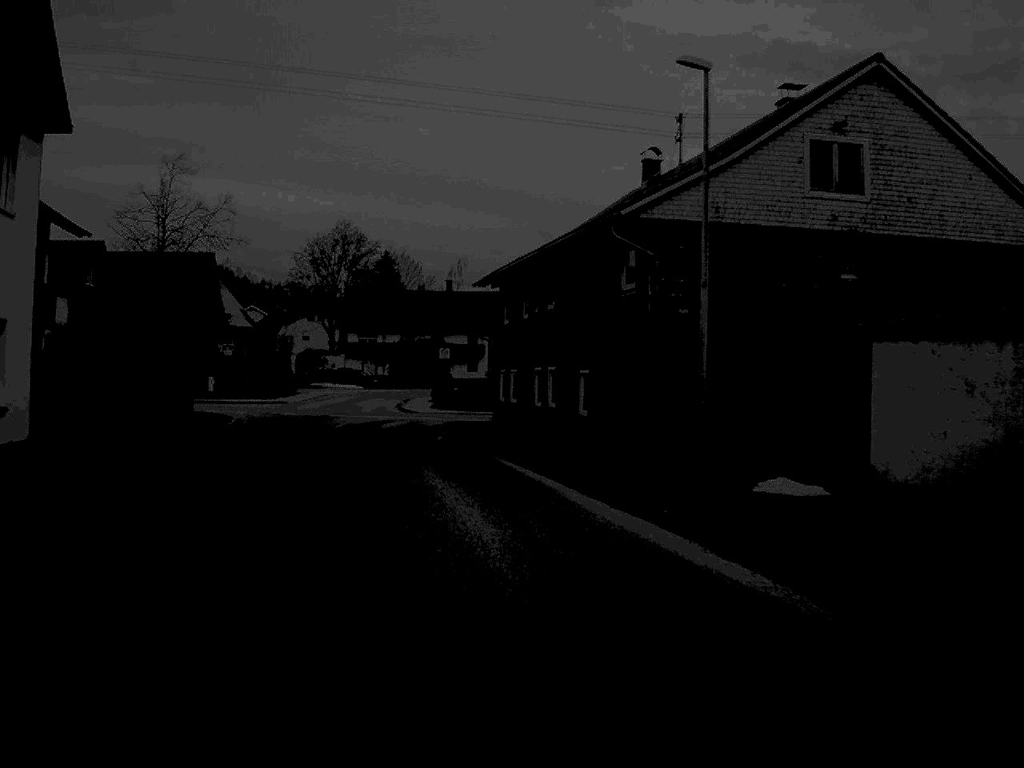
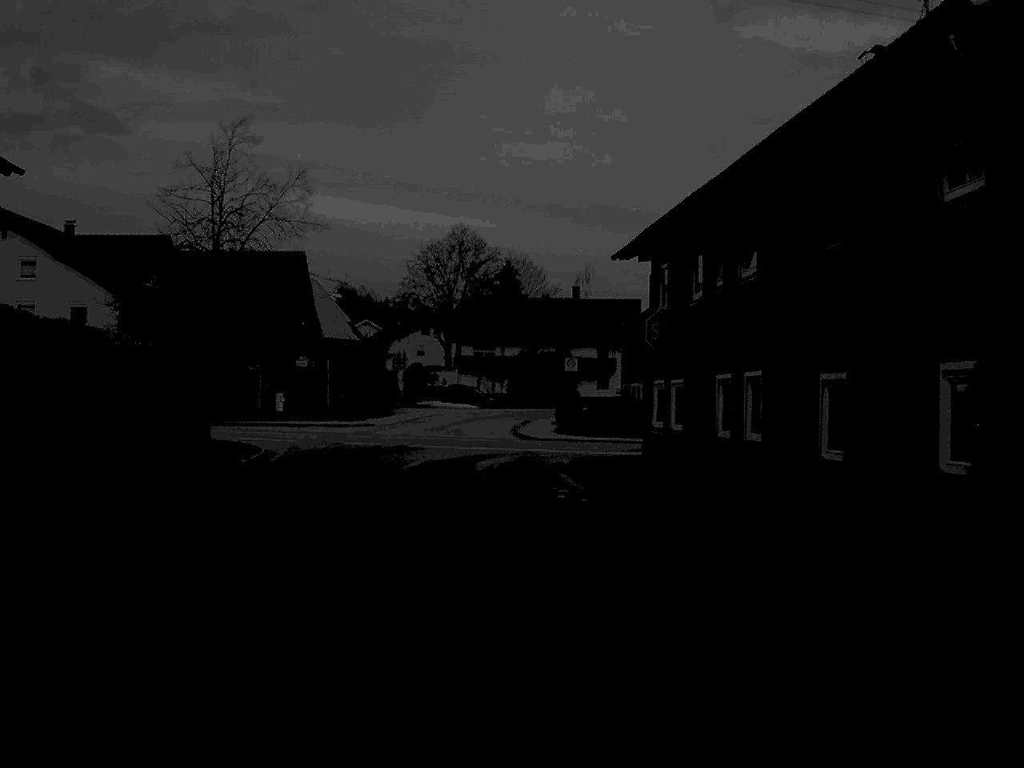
(-0.7, +13.5) m; -6°
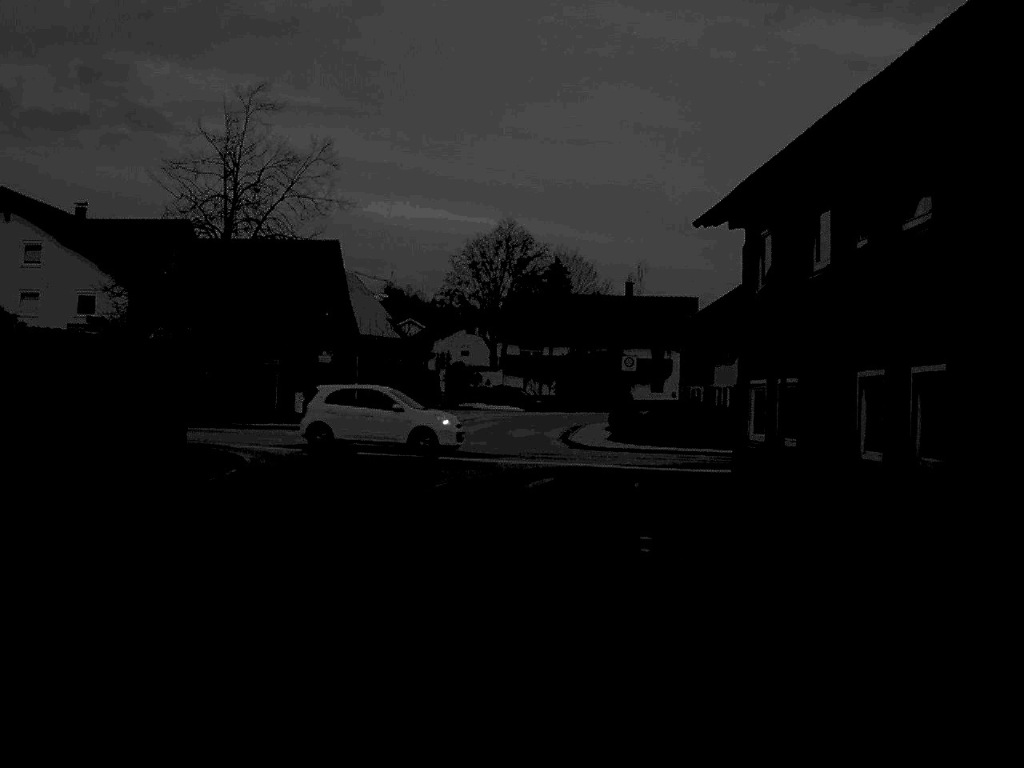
(-0.1, +6.4) m; -2°
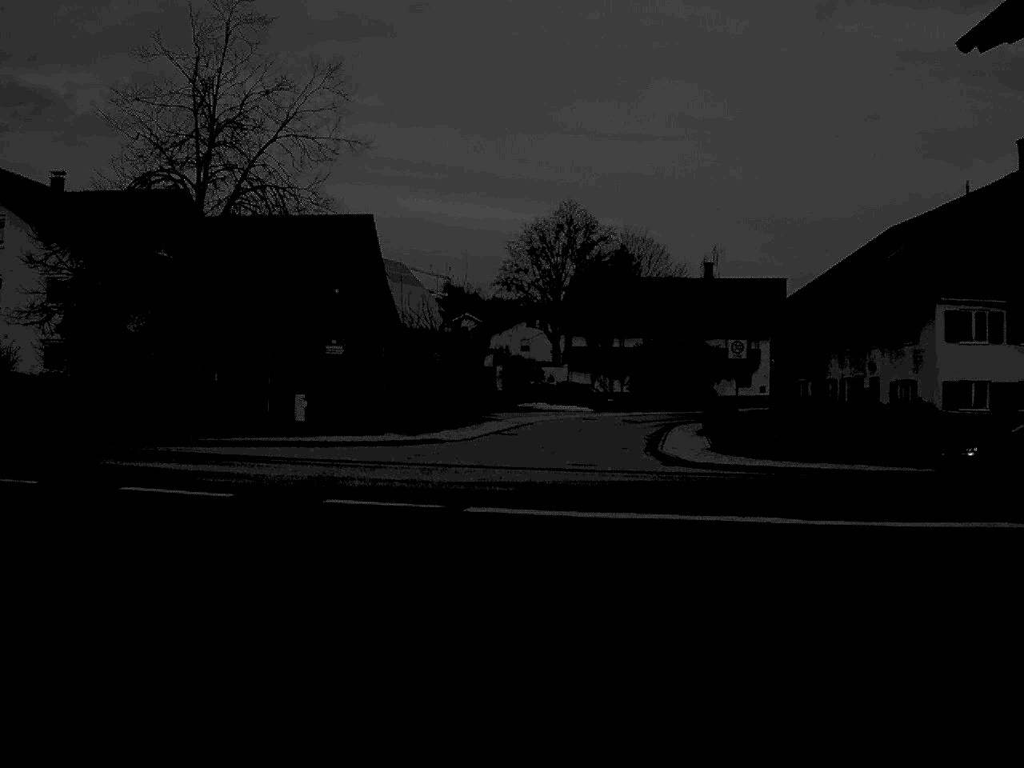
(-0.3, +12.2) m; -3°
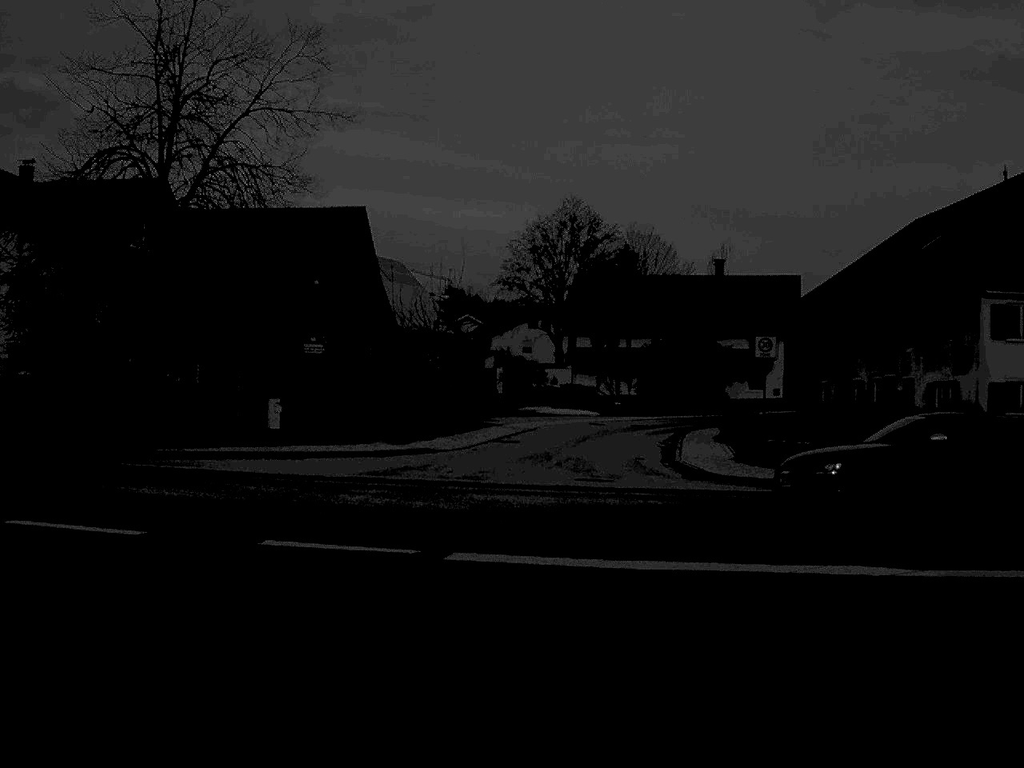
(0.0, +4.1) m; 0°
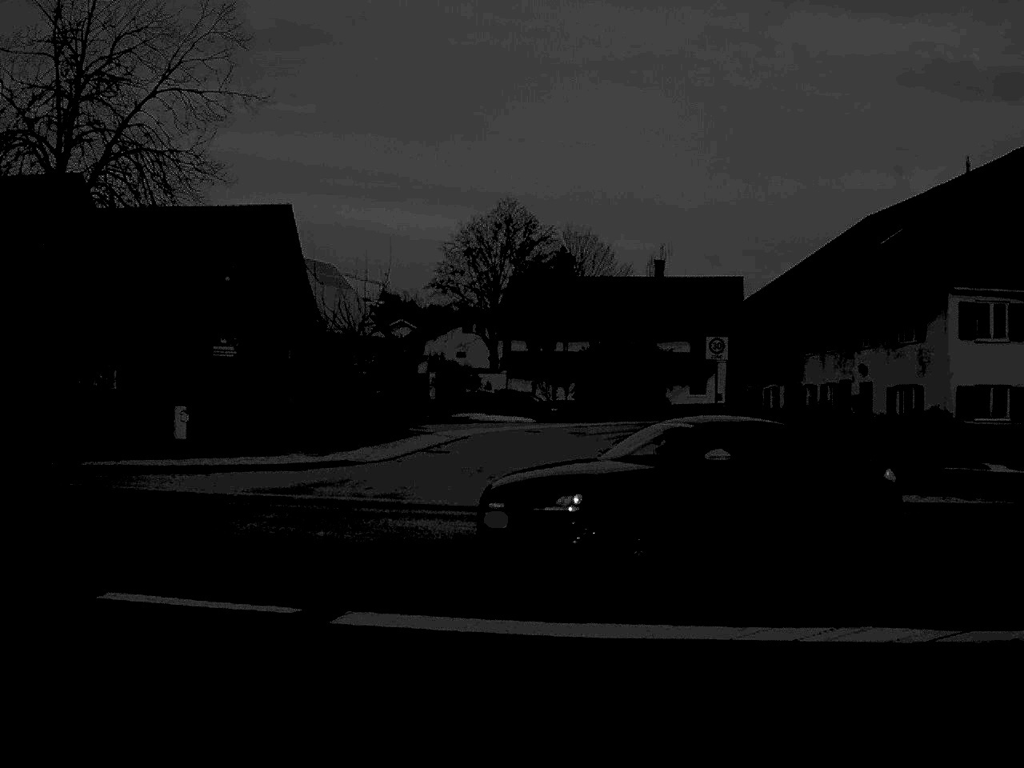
(+0.1, +2.9) m; +3°
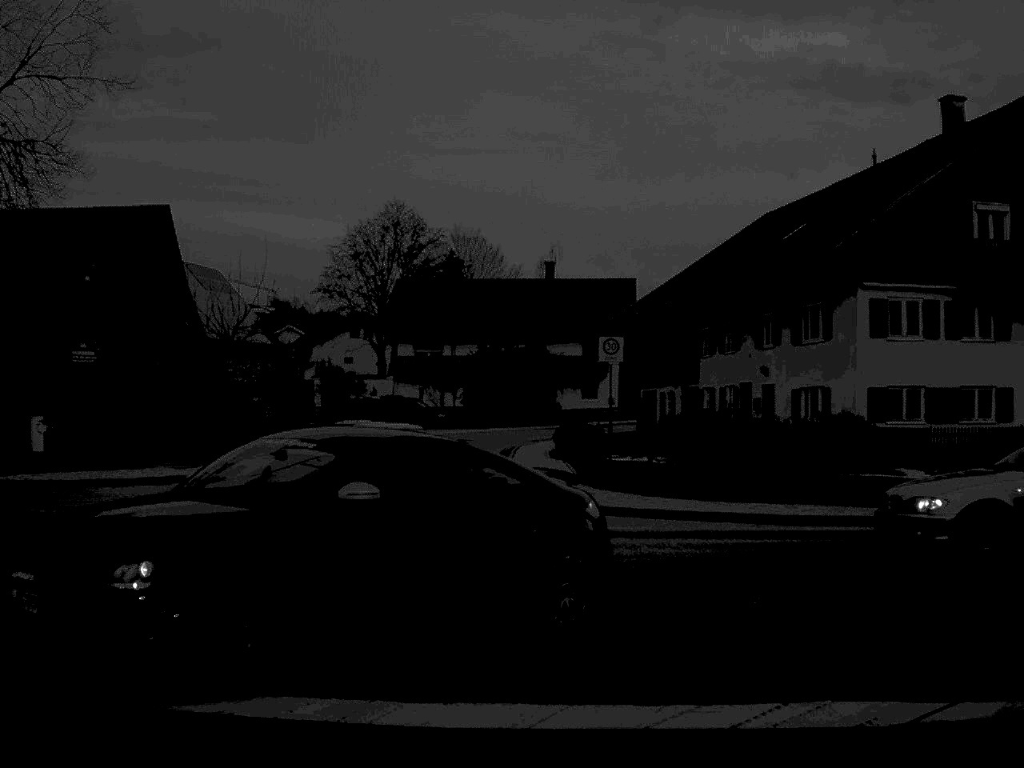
(+0.1, +2.1) m; +5°
